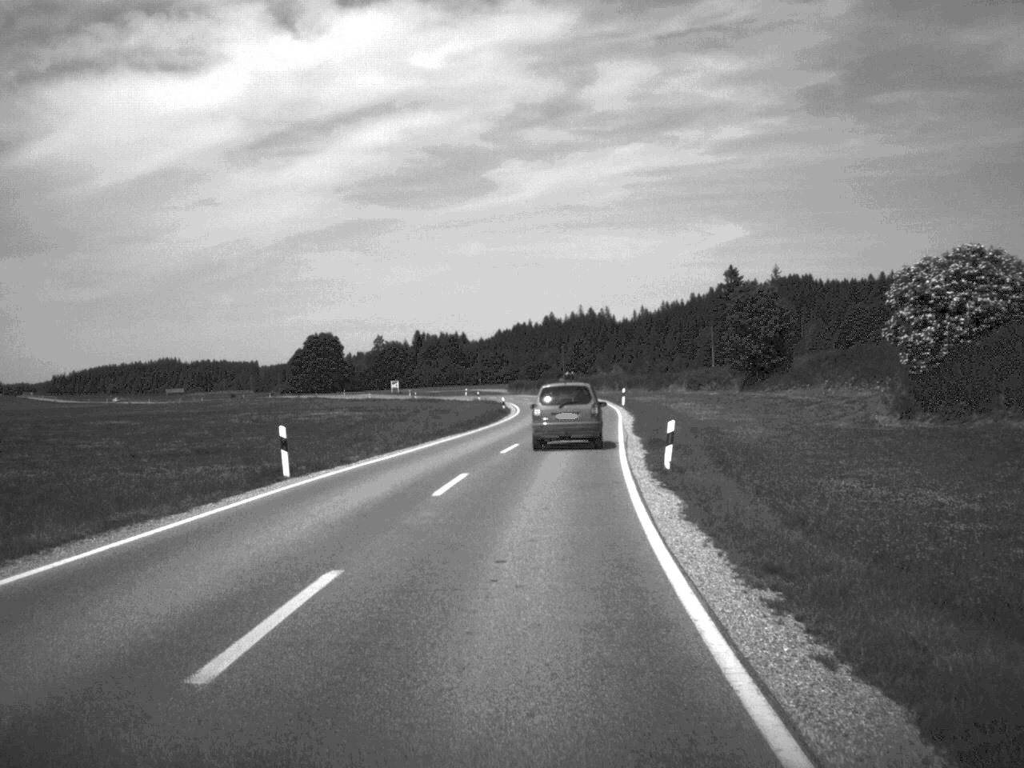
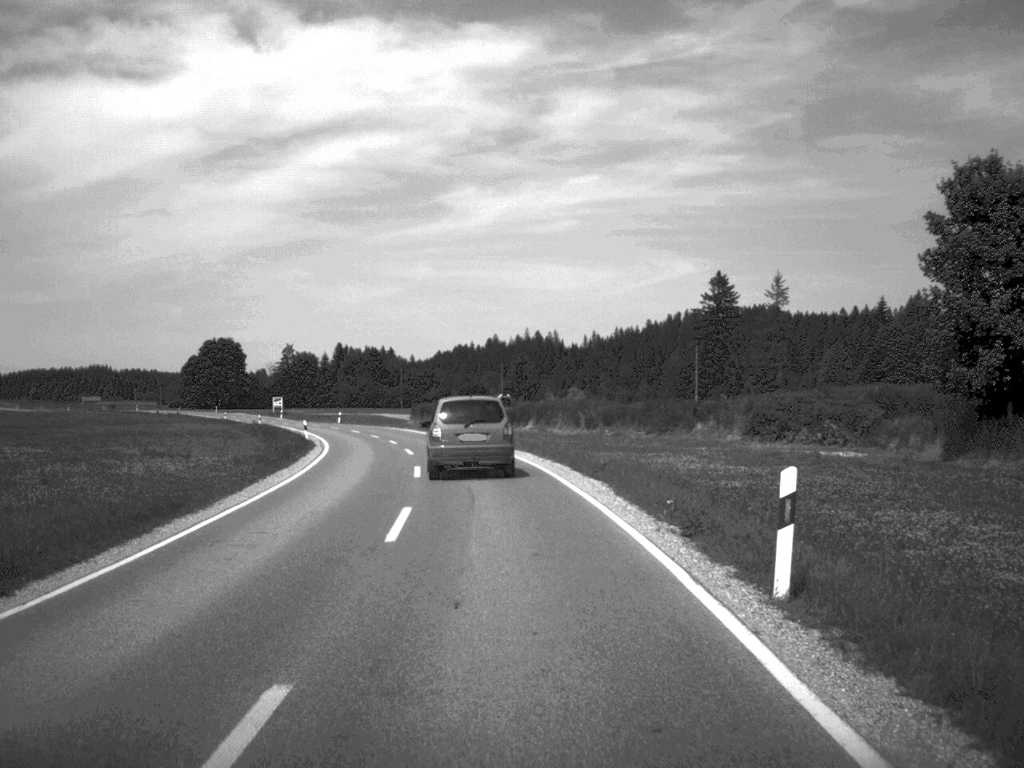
(+3.0, +62.8) m; +2°
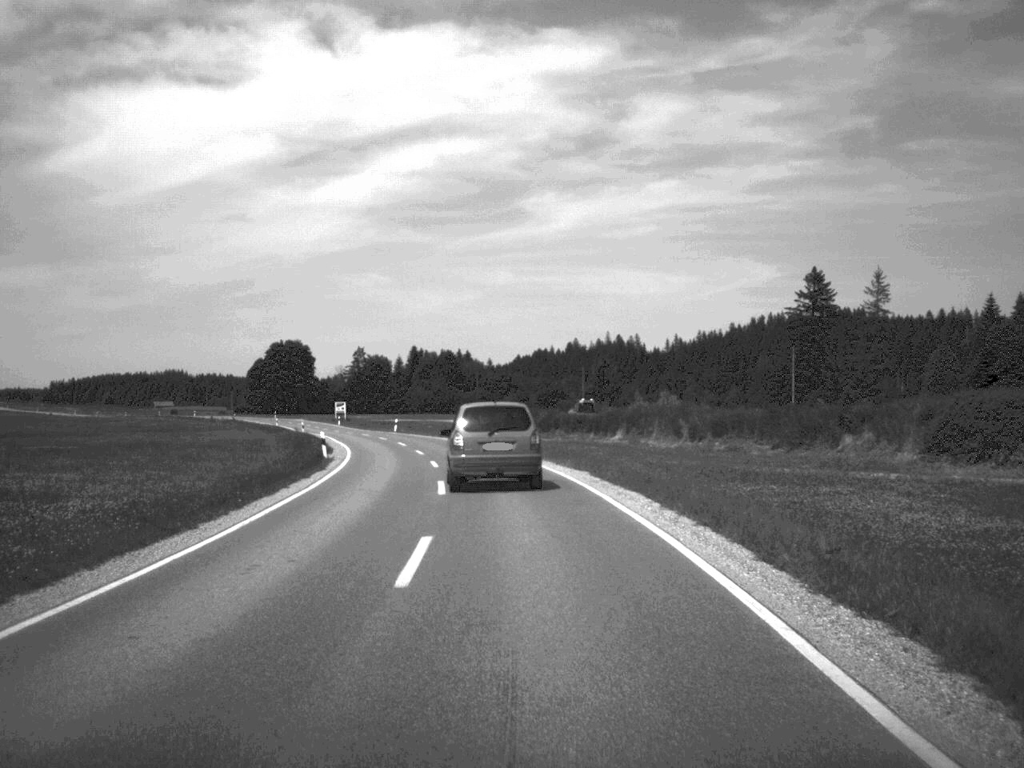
(-0.5, +15.3) m; -4°
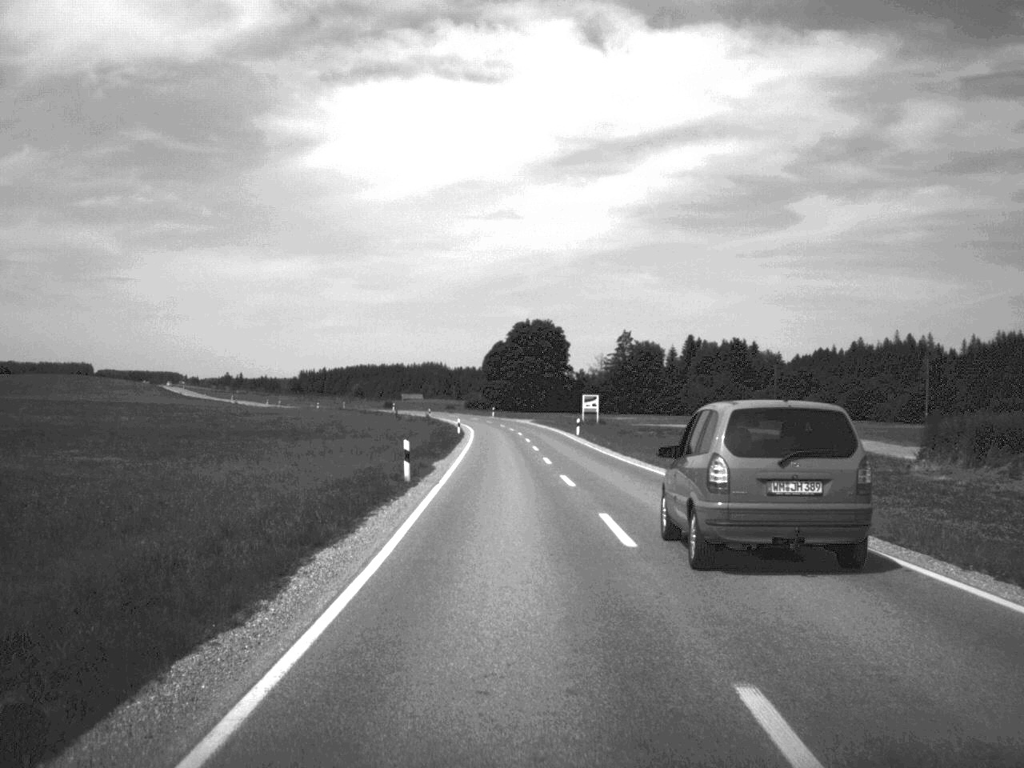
(-8.1, +66.4) m; -12°
